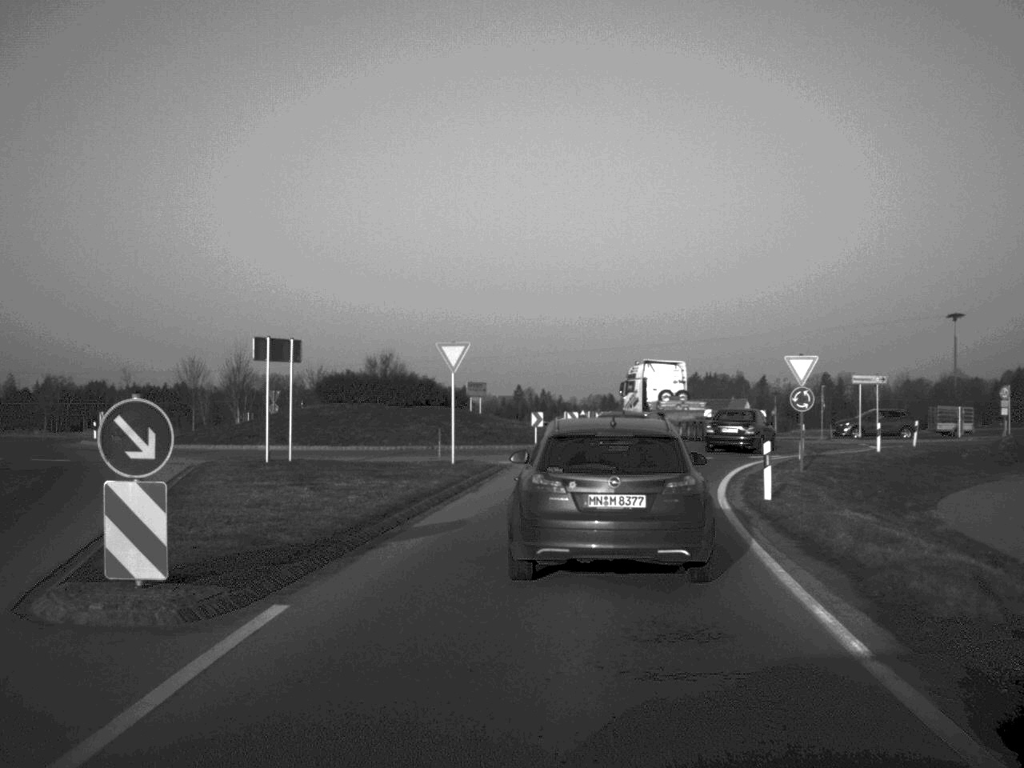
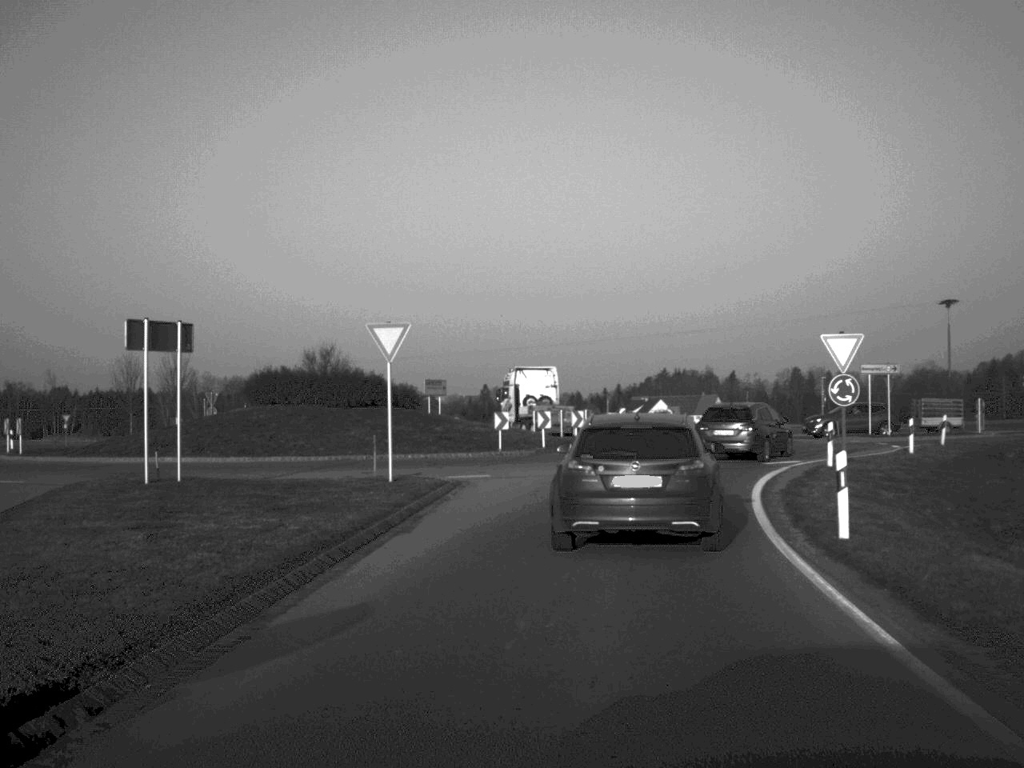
(+0.1, +7.4) m; +2°
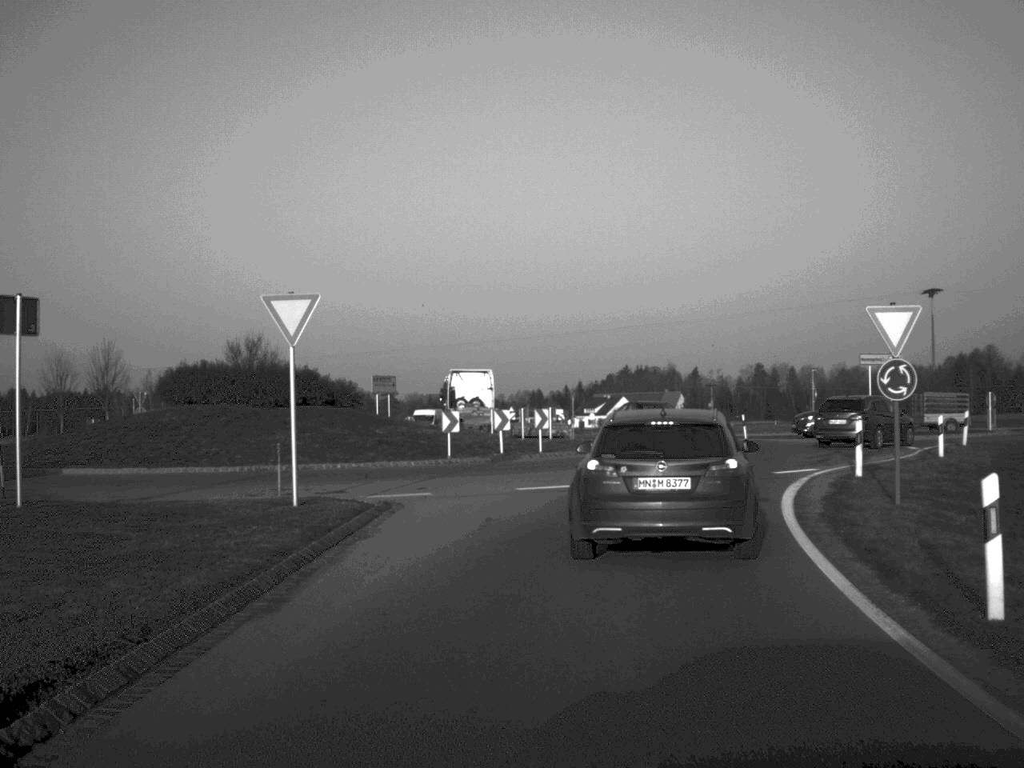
(+0.1, +6.1) m; +2°
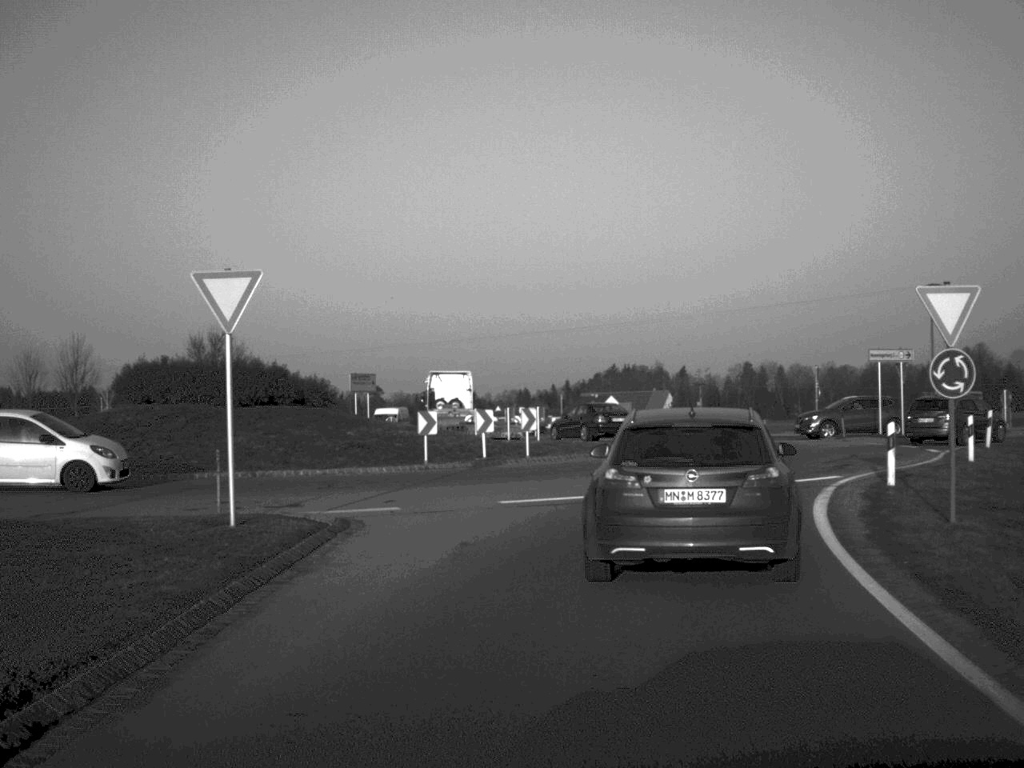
(0.0, +3.1) m; +1°
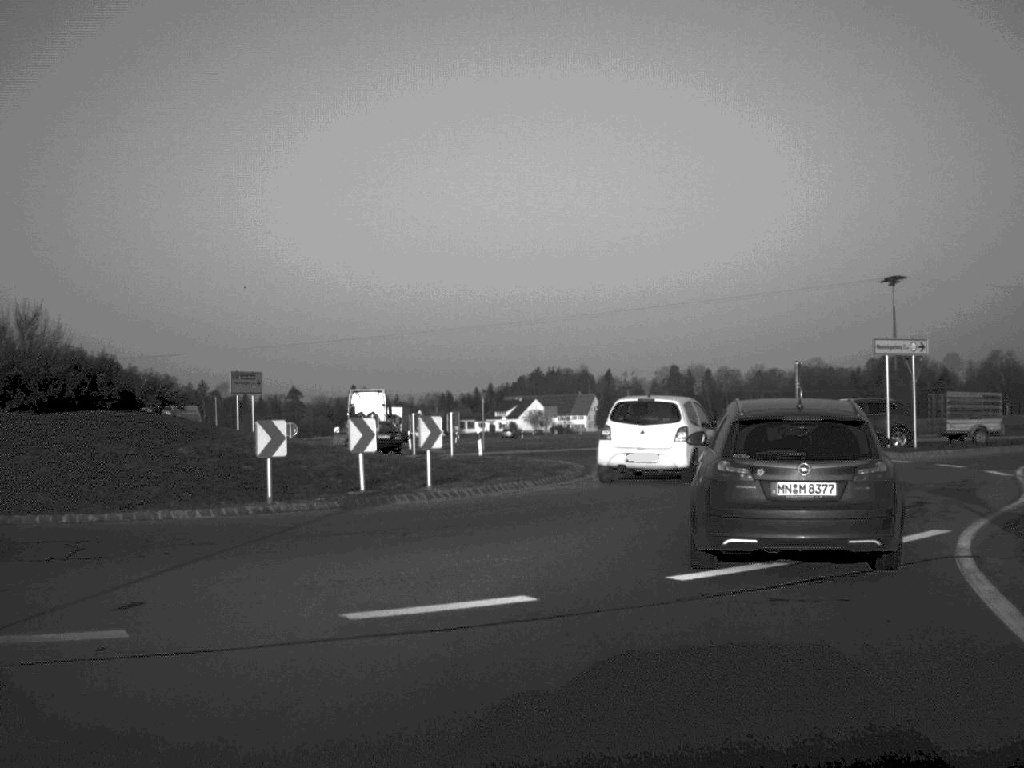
(+0.2, +9.7) m; +3°
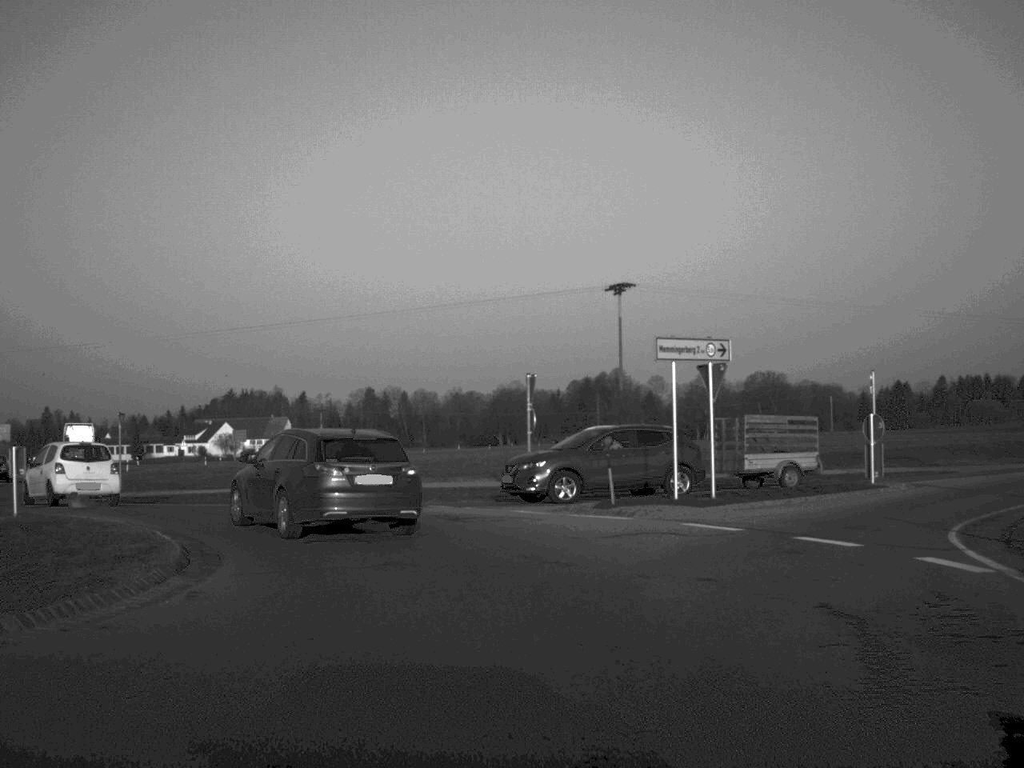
(+1.3, +11.6) m; +14°
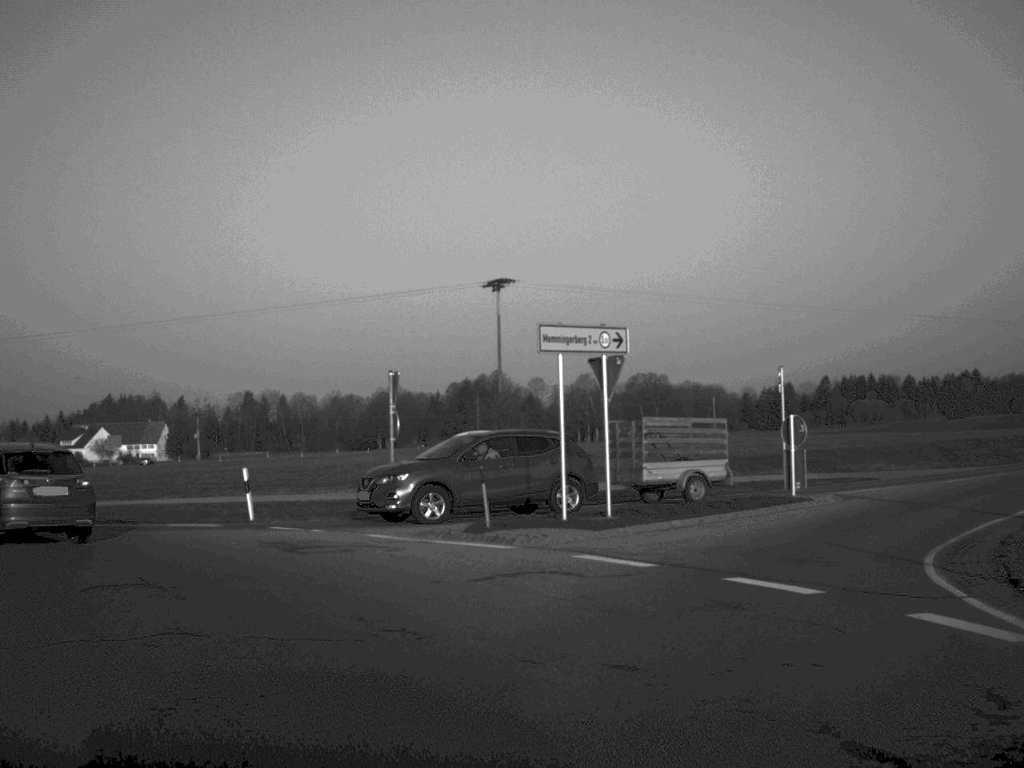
(+0.2, +4.0) m; +5°
